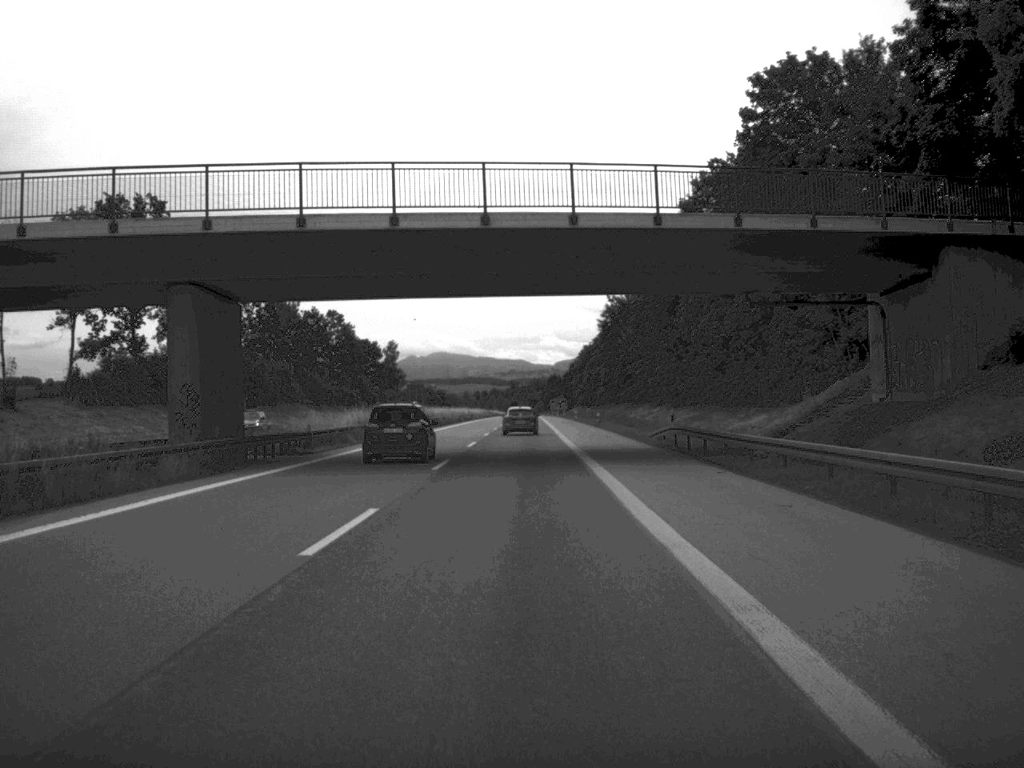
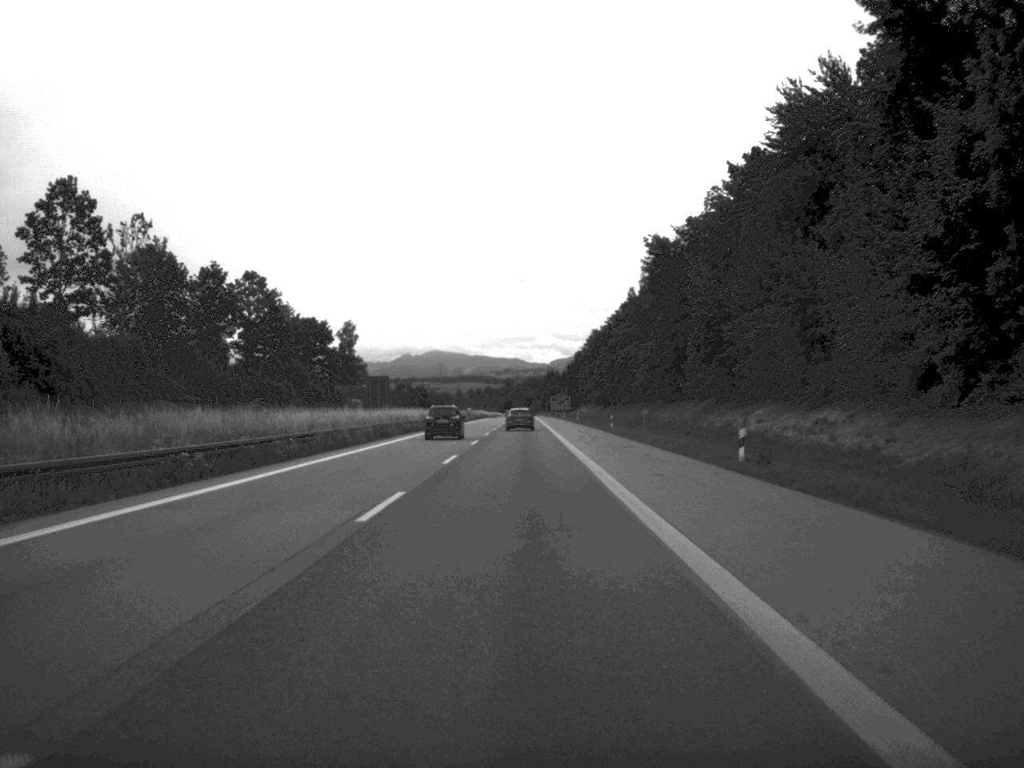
(0.0, +66.9) m; 0°
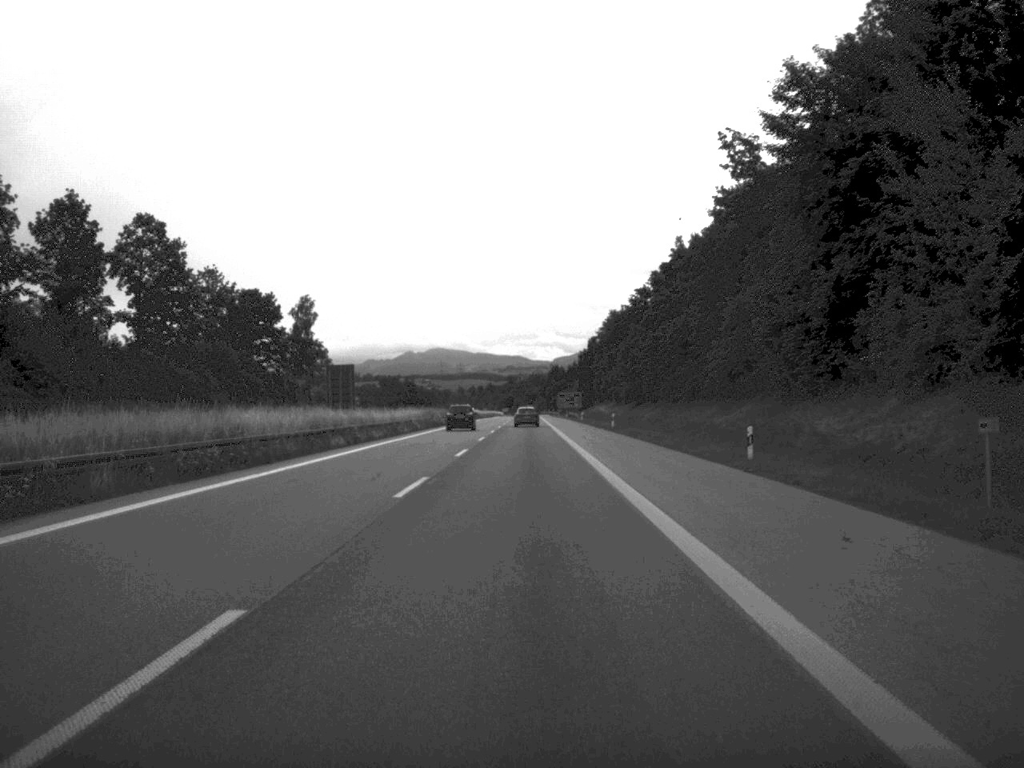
(-0.1, +49.2) m; 0°
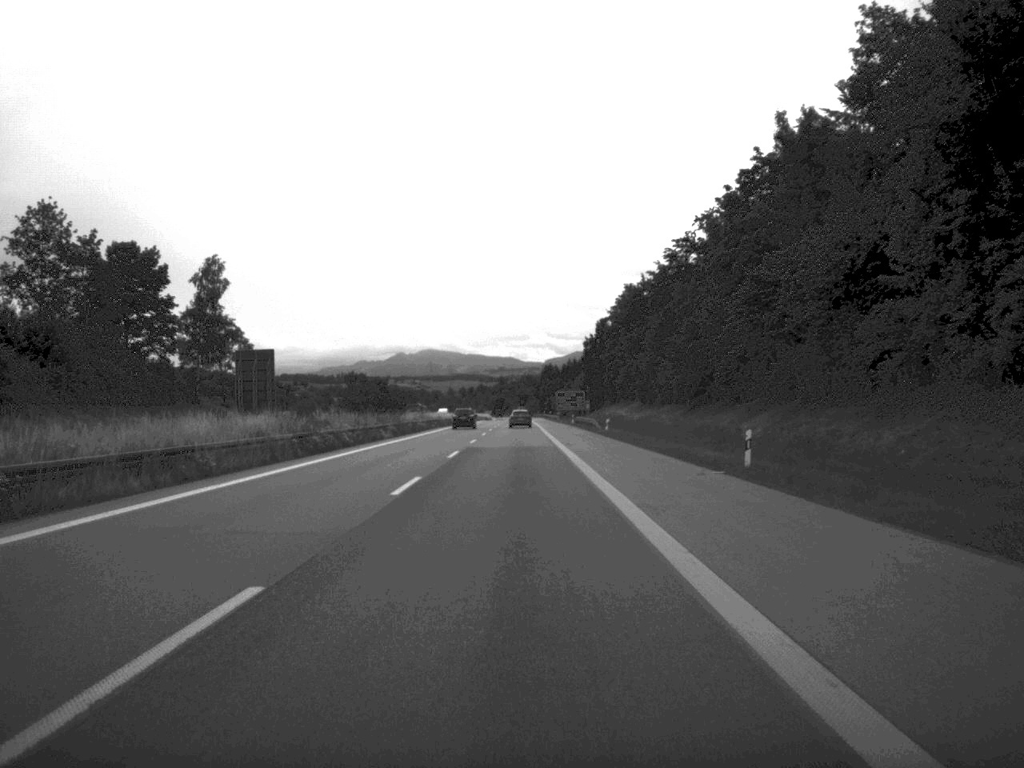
(+0.2, +51.5) m; 0°
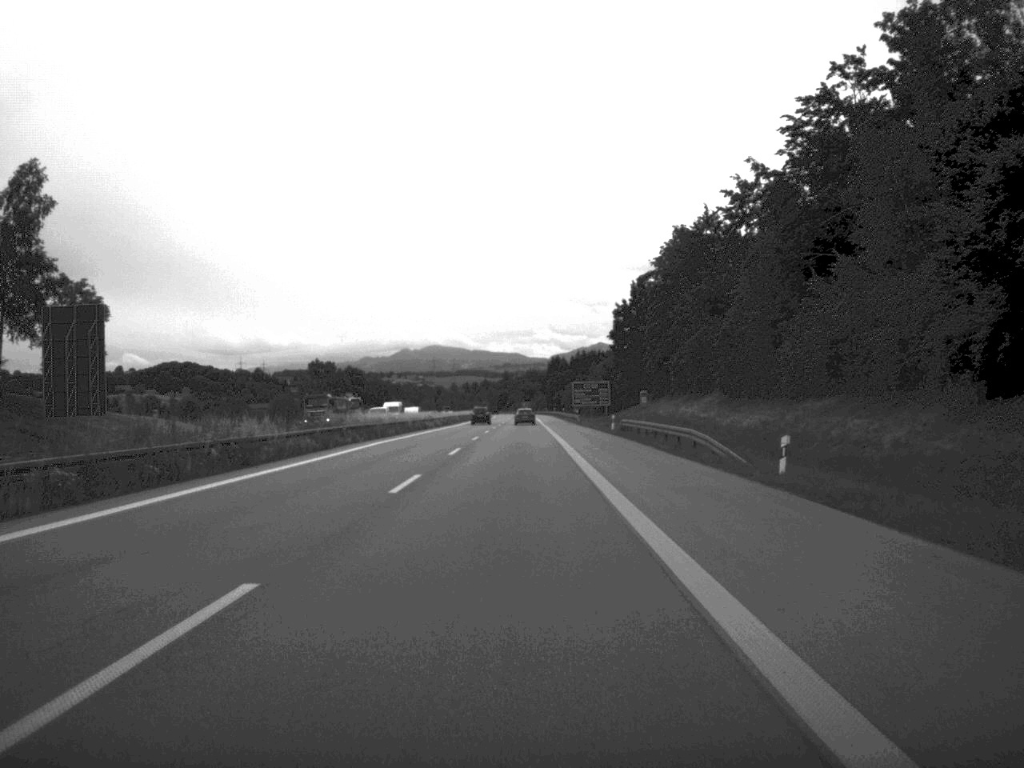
(-0.1, +53.2) m; 0°
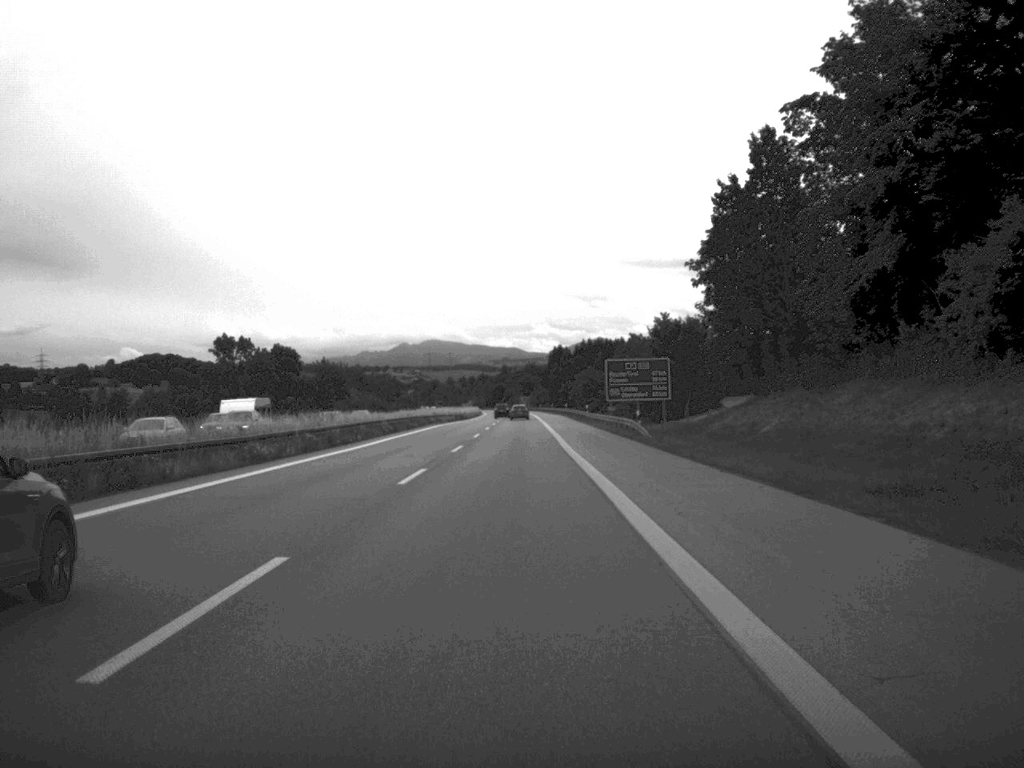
(0.0, +69.2) m; 0°
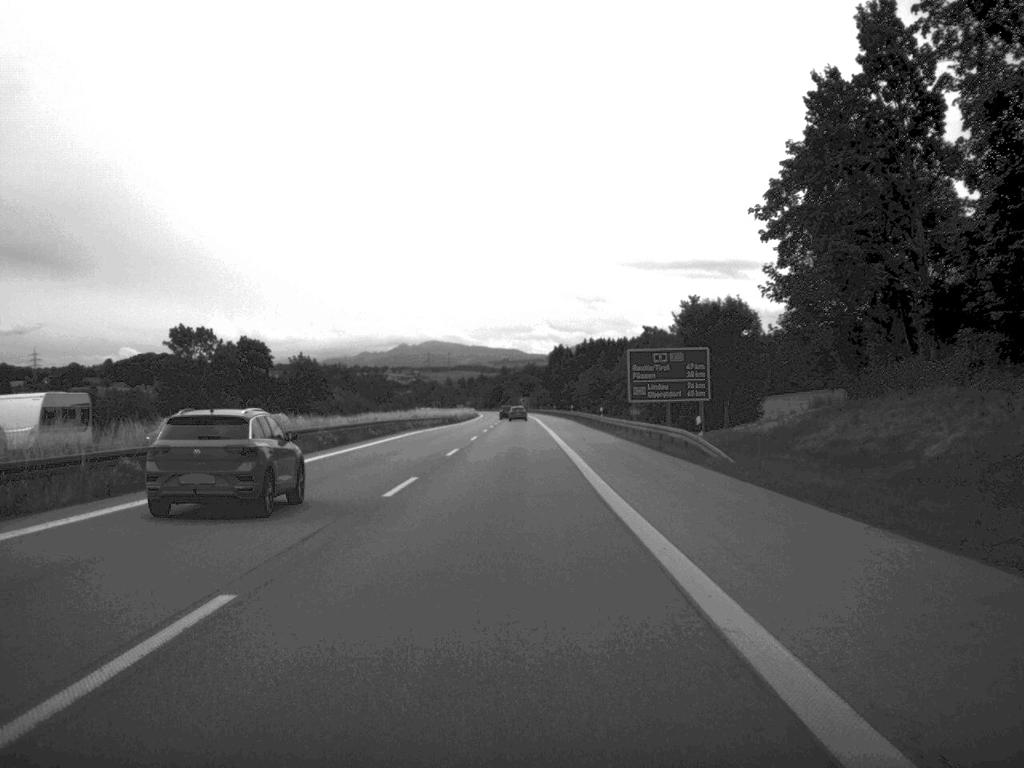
(0.0, +20.3) m; 0°
